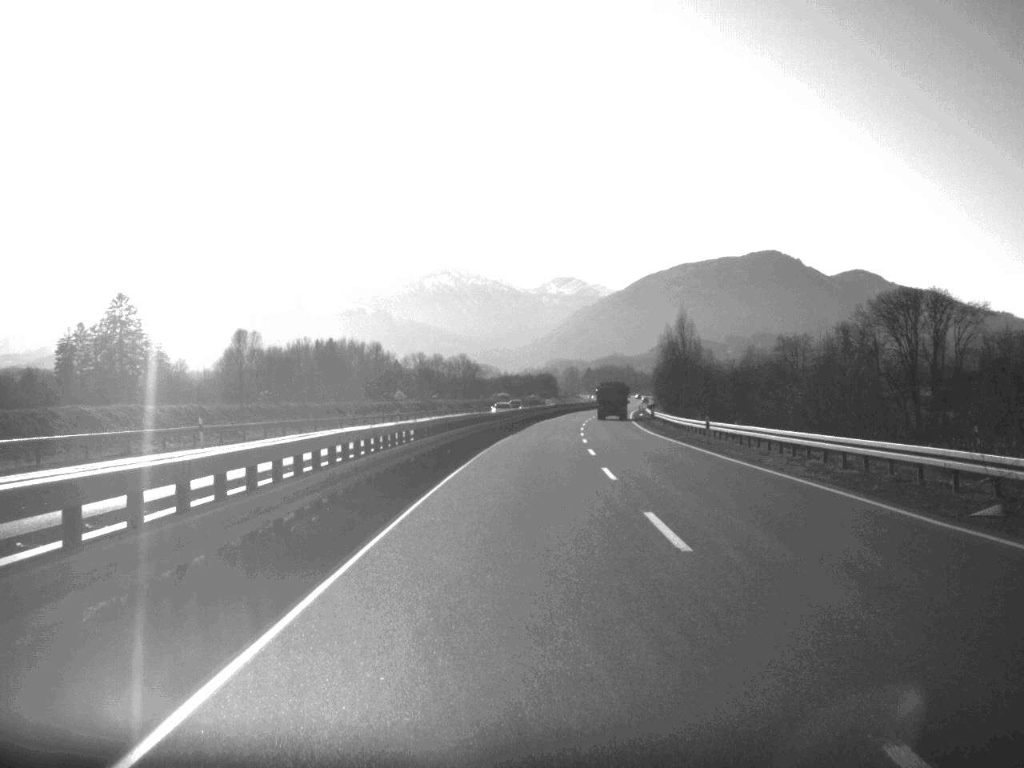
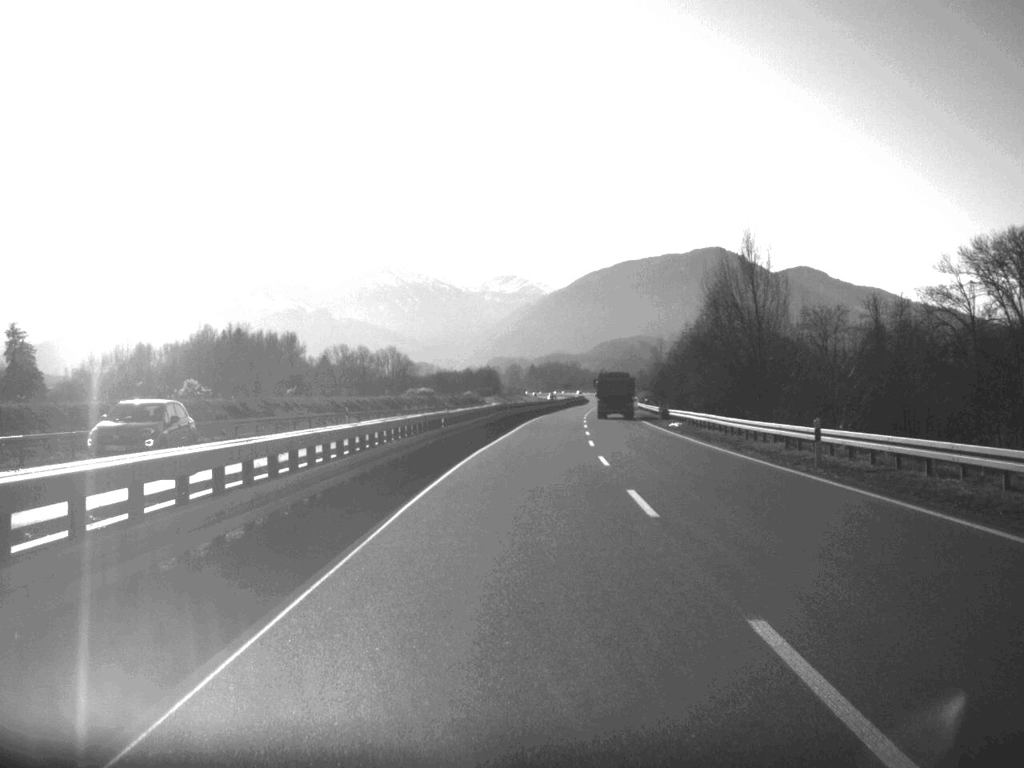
(+1.5, +68.3) m; +3°
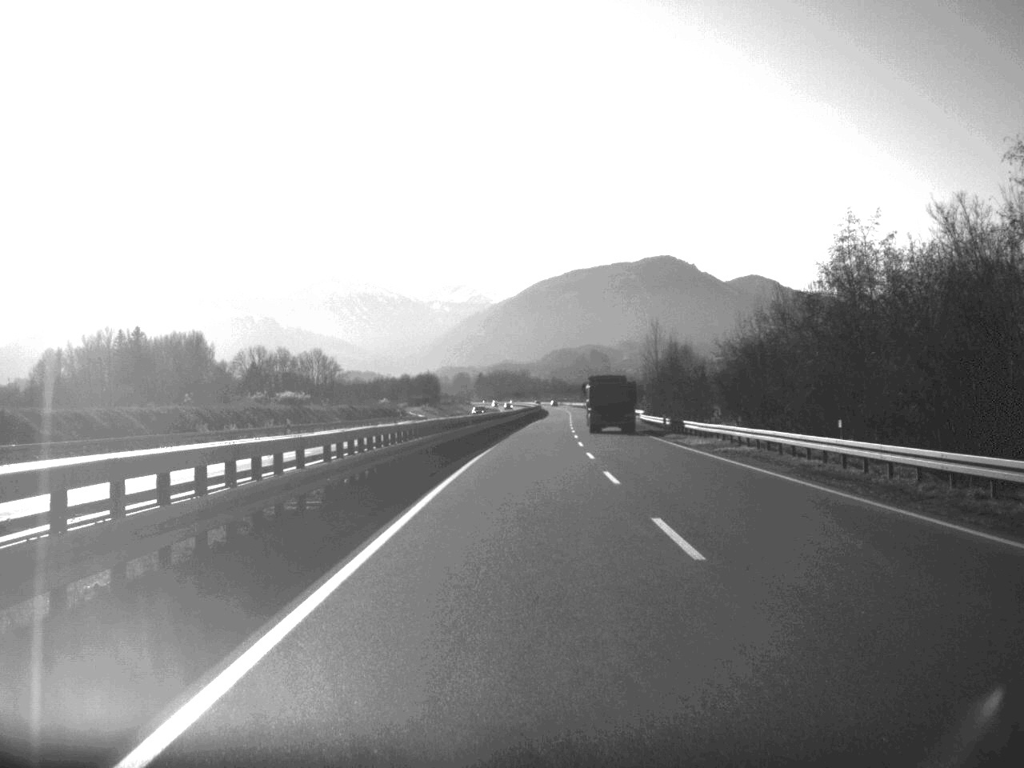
(+1.3, +63.2) m; +2°
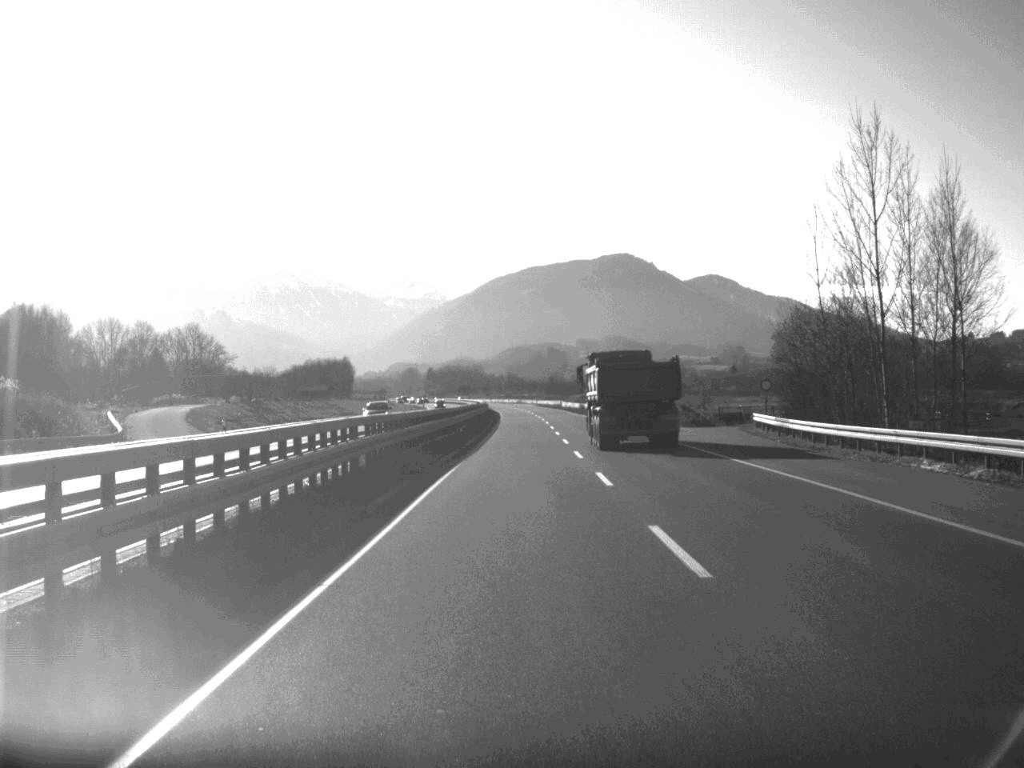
(+2.2, +108.3) m; +2°
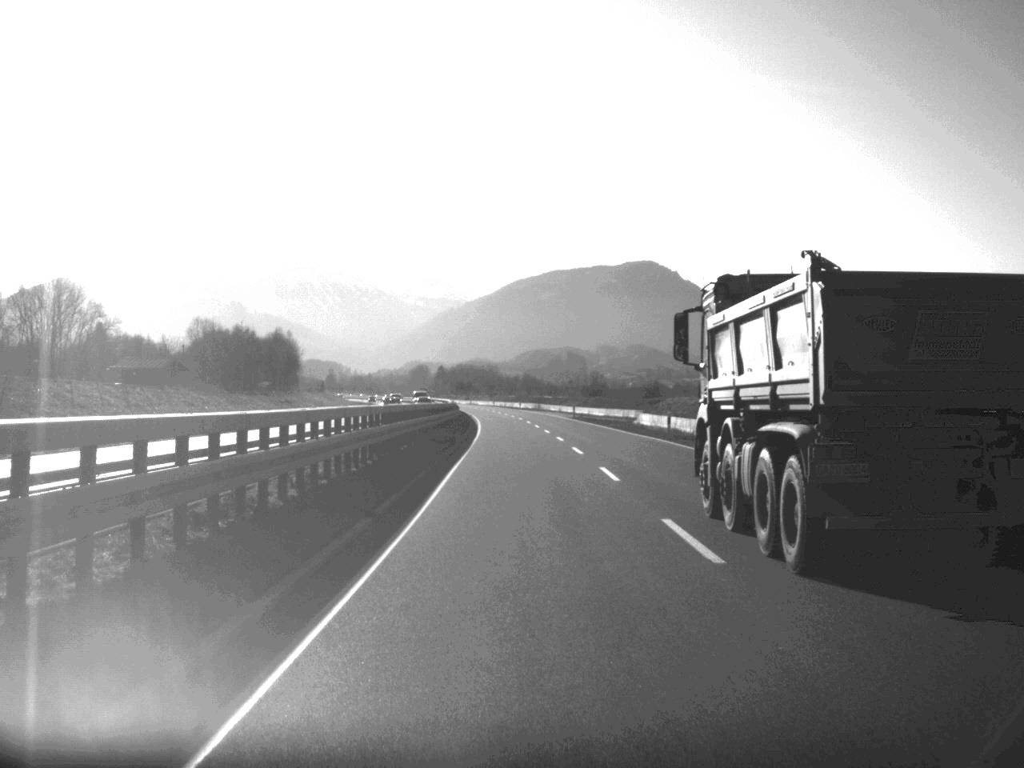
(-0.7, +106.0) m; -1°
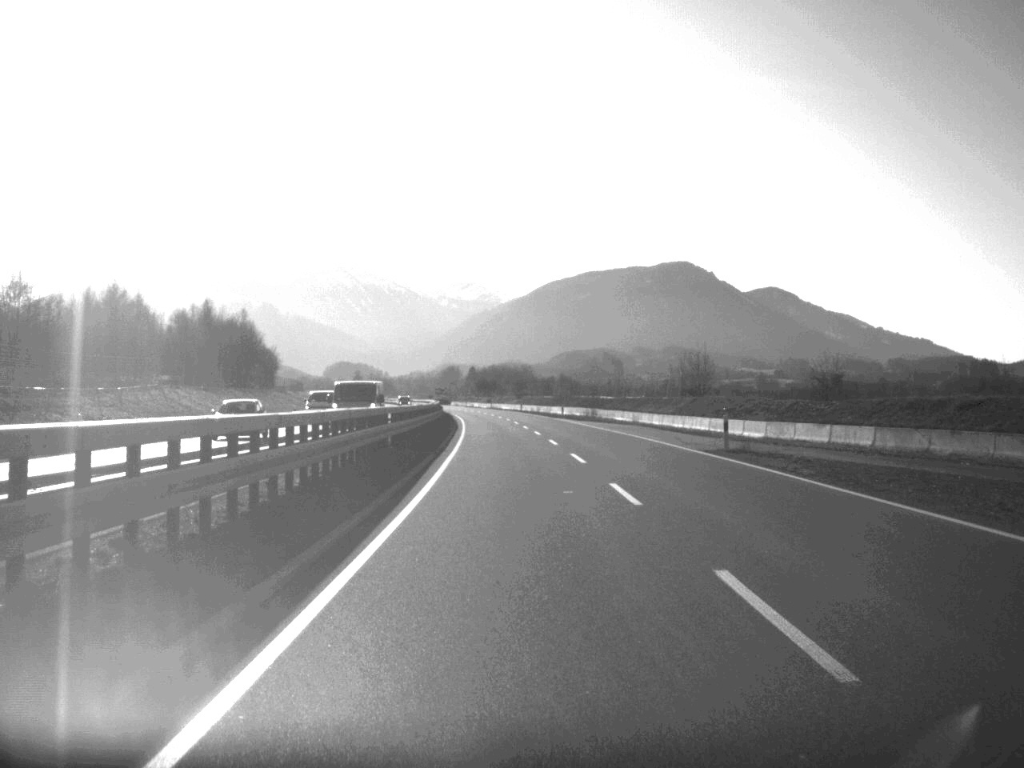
(-0.8, +65.0) m; -2°
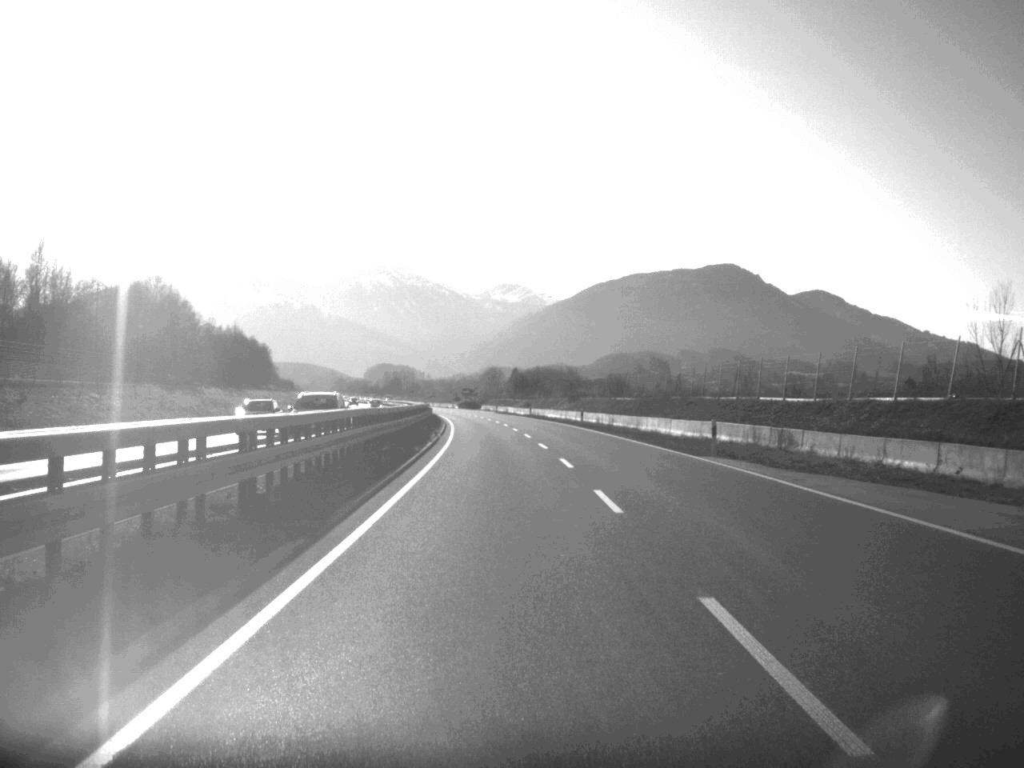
(-1.2, +60.9) m; -2°
